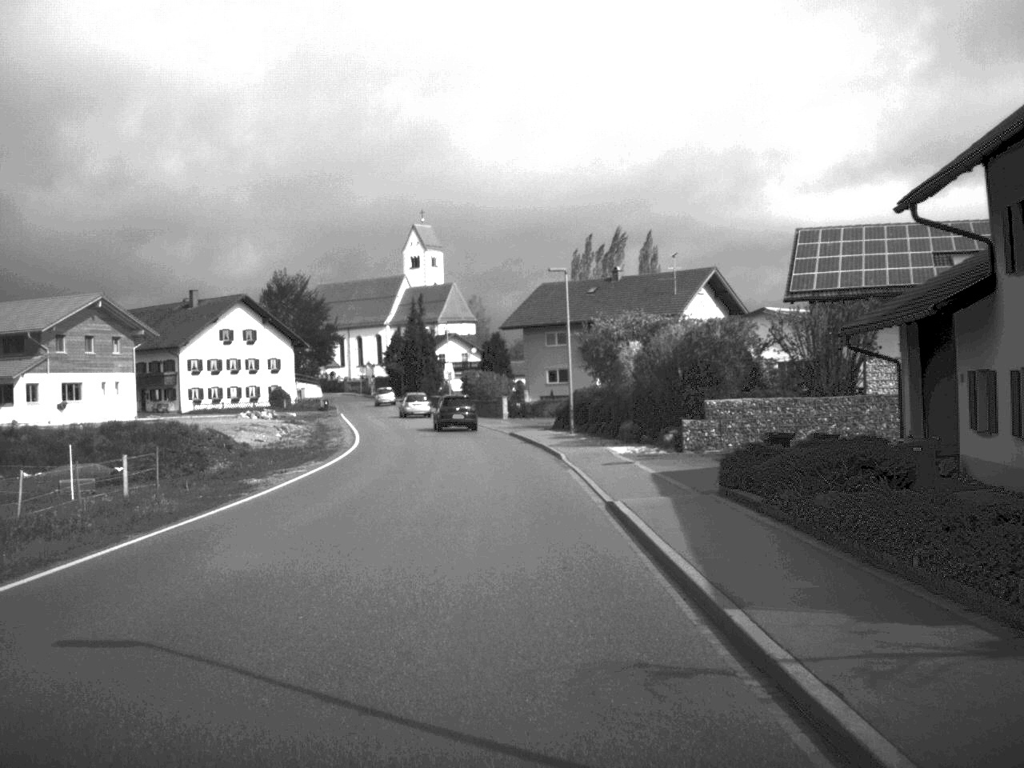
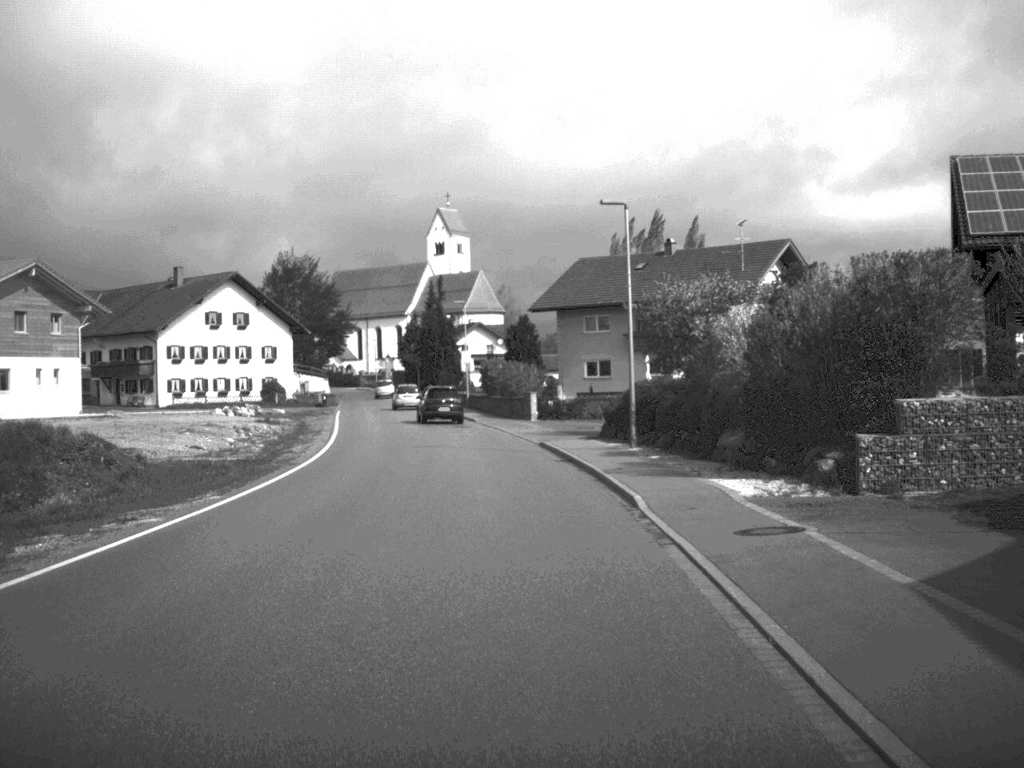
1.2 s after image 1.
(-0.2, +15.6) m; -1°
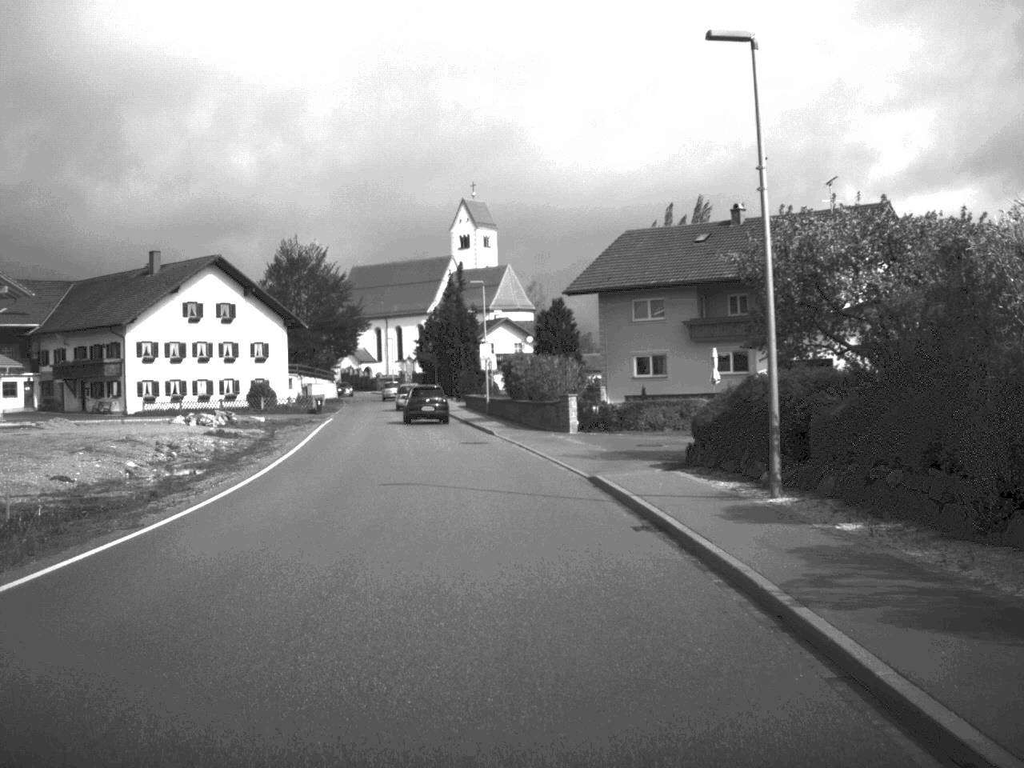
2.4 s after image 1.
(-0.2, +14.9) m; -1°
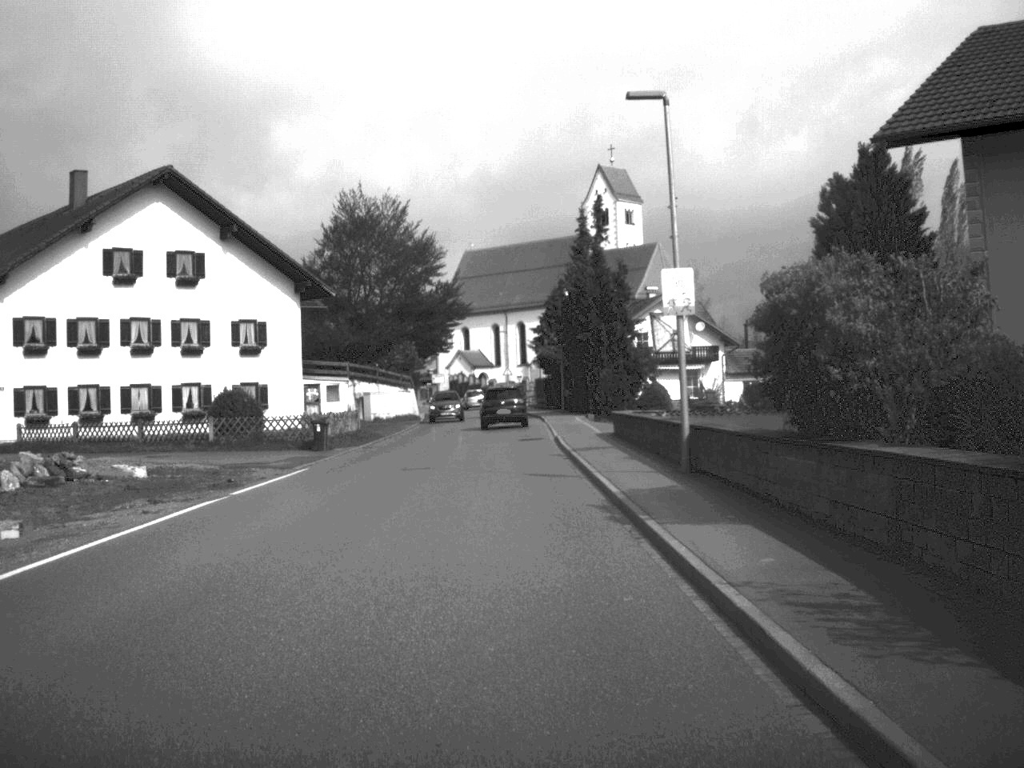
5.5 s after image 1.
(-2.0, +38.4) m; -6°
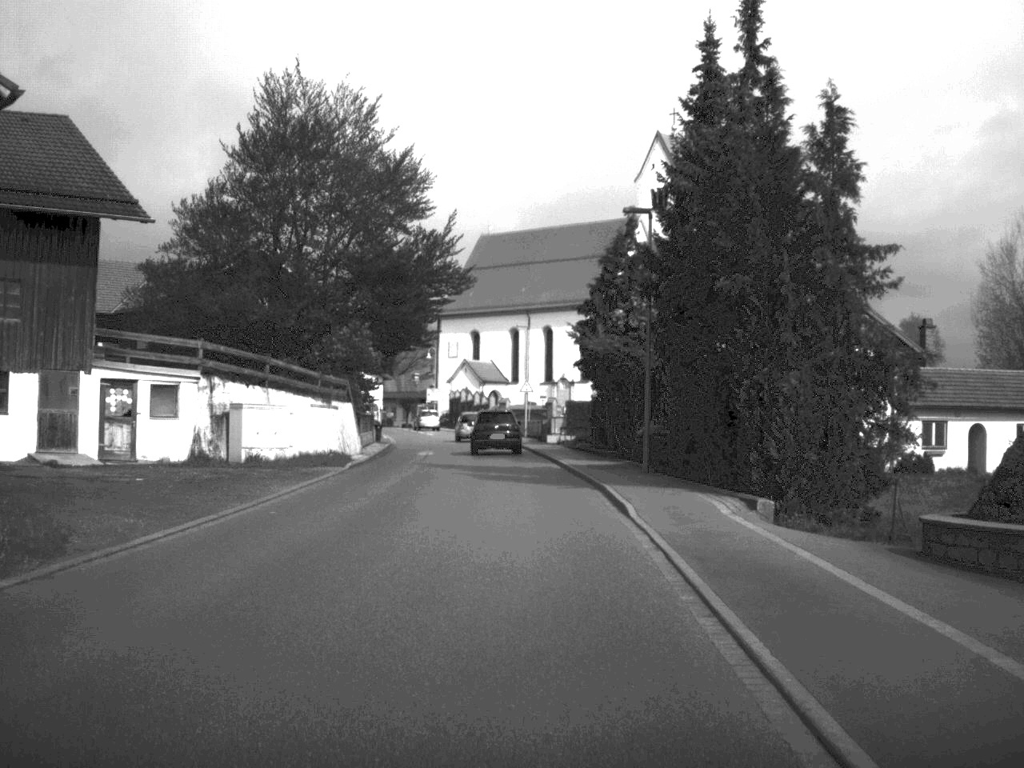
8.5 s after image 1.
(-0.4, +36.2) m; -1°
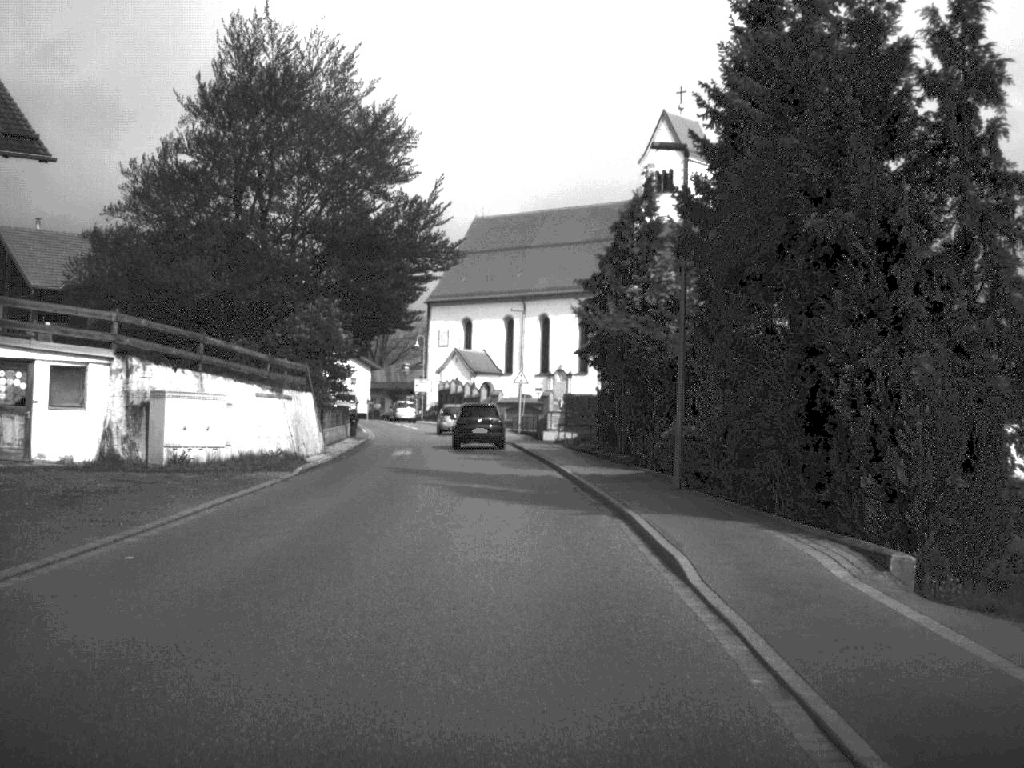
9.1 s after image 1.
(0.0, +7.1) m; 0°
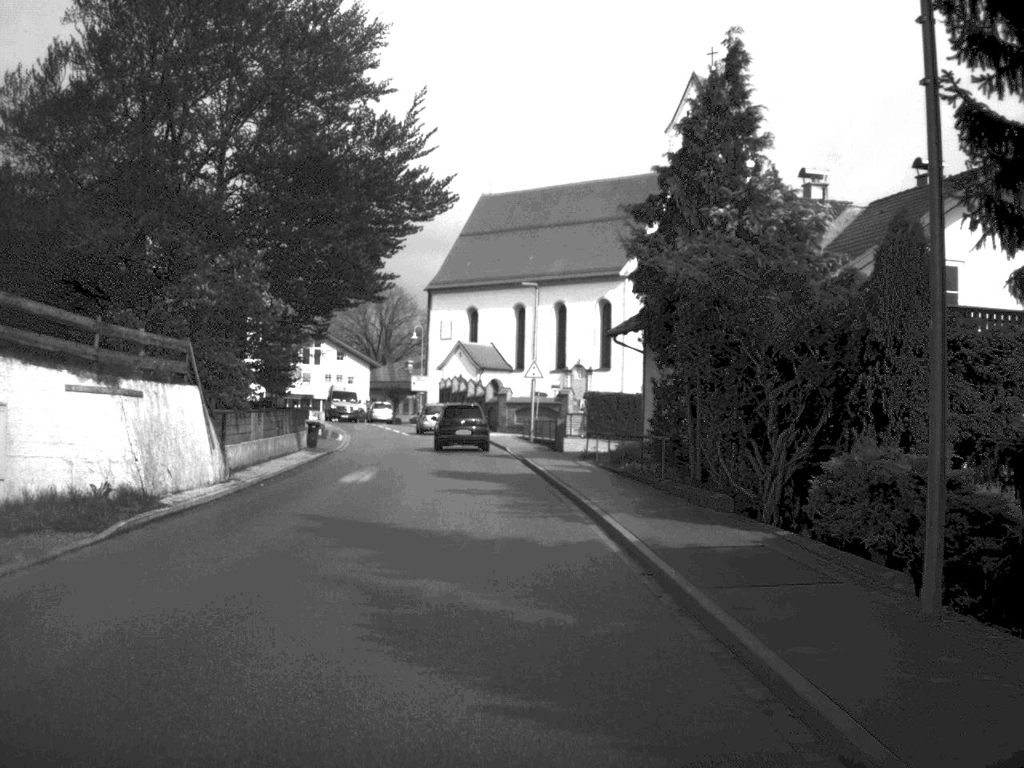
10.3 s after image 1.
(-0.1, +13.7) m; -1°
